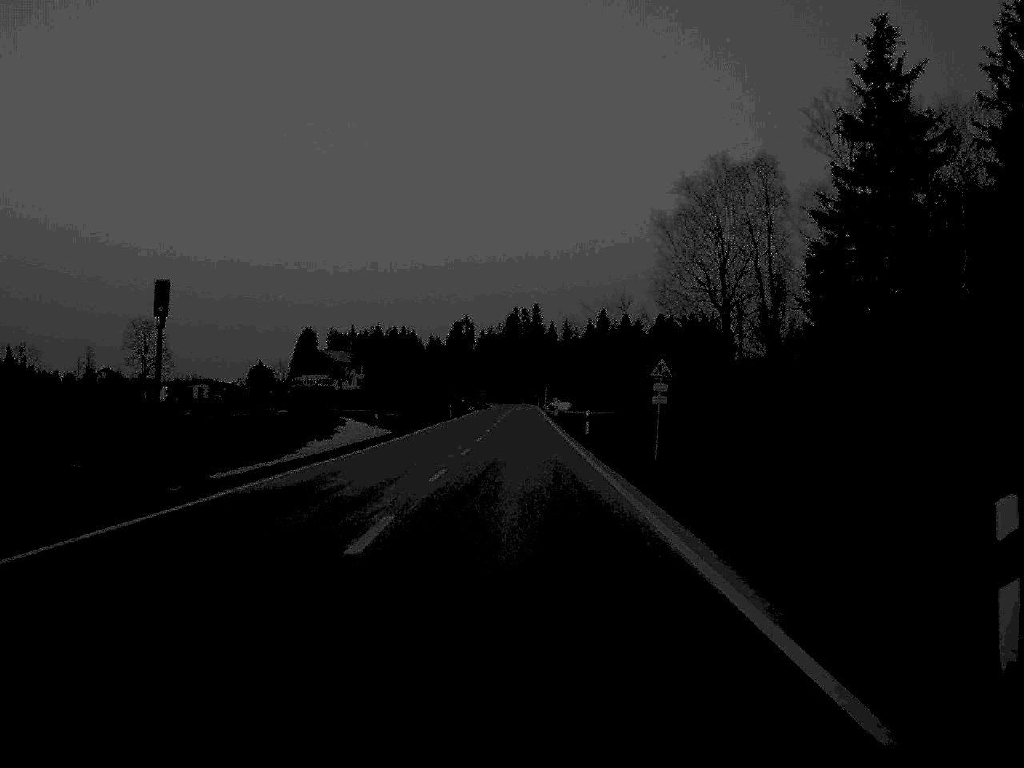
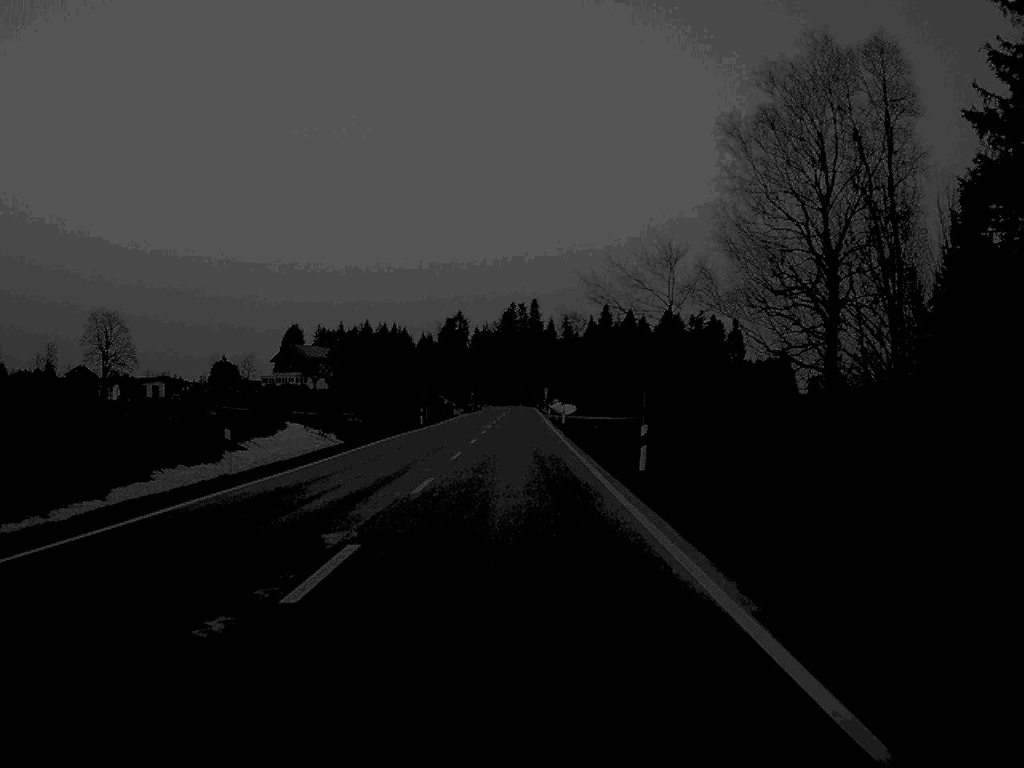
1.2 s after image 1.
(0.0, +26.7) m; 0°
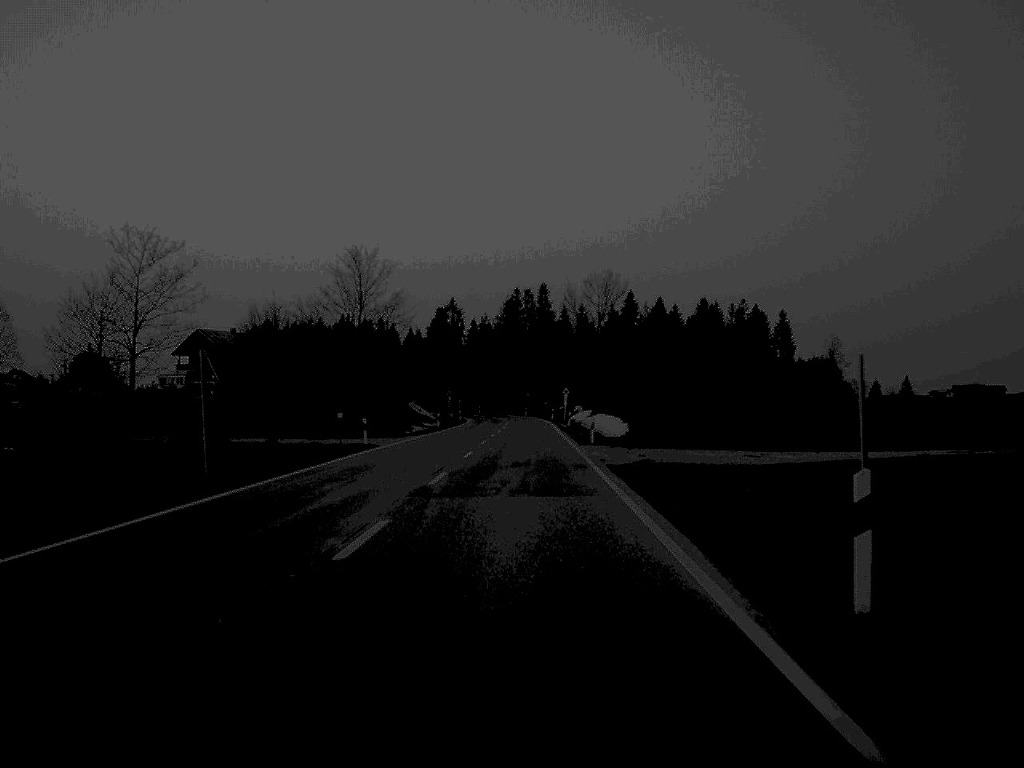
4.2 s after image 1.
(0.0, +68.5) m; 0°
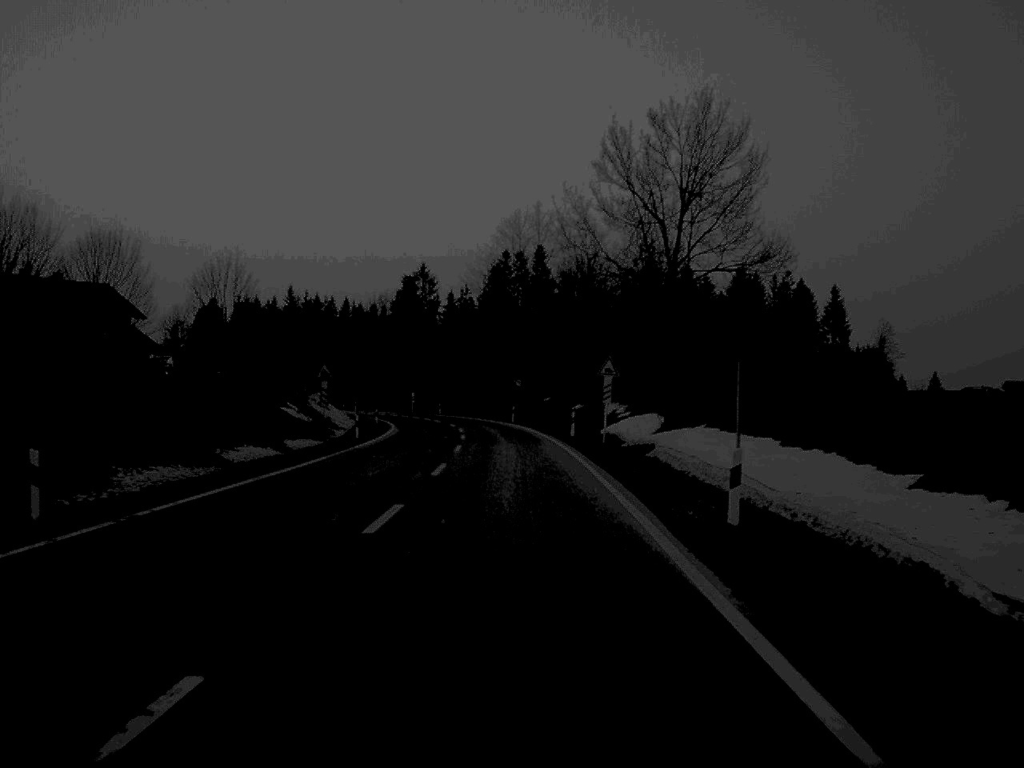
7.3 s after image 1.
(+0.4, +68.8) m; 0°
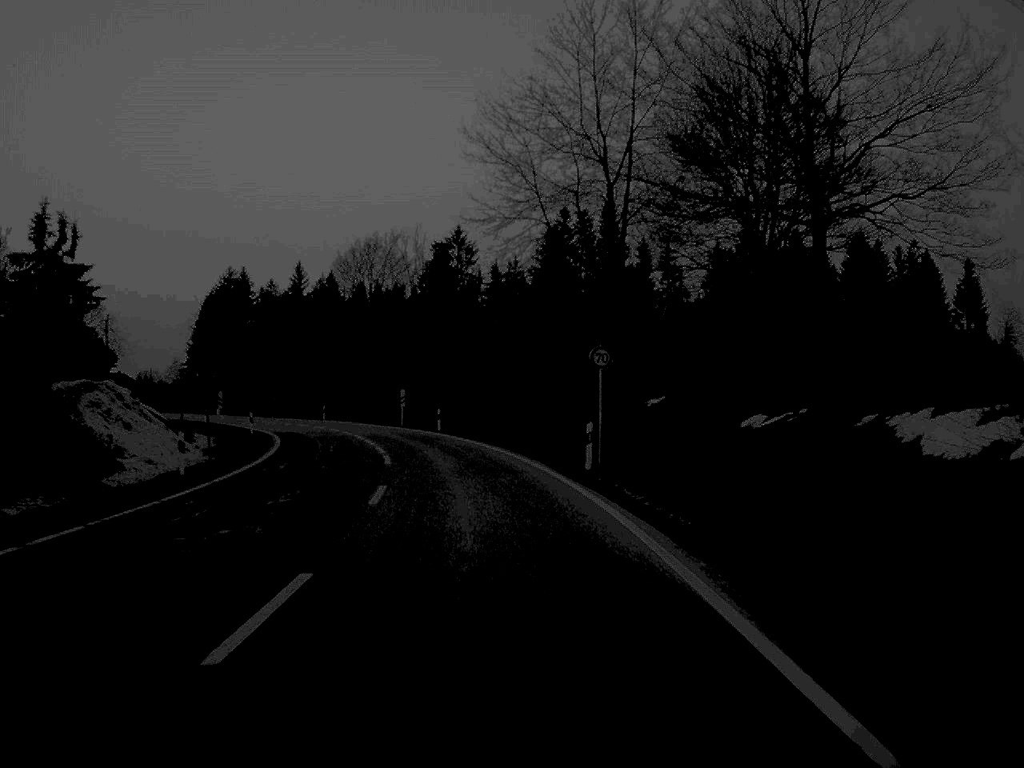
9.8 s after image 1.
(-0.8, +54.9) m; -3°
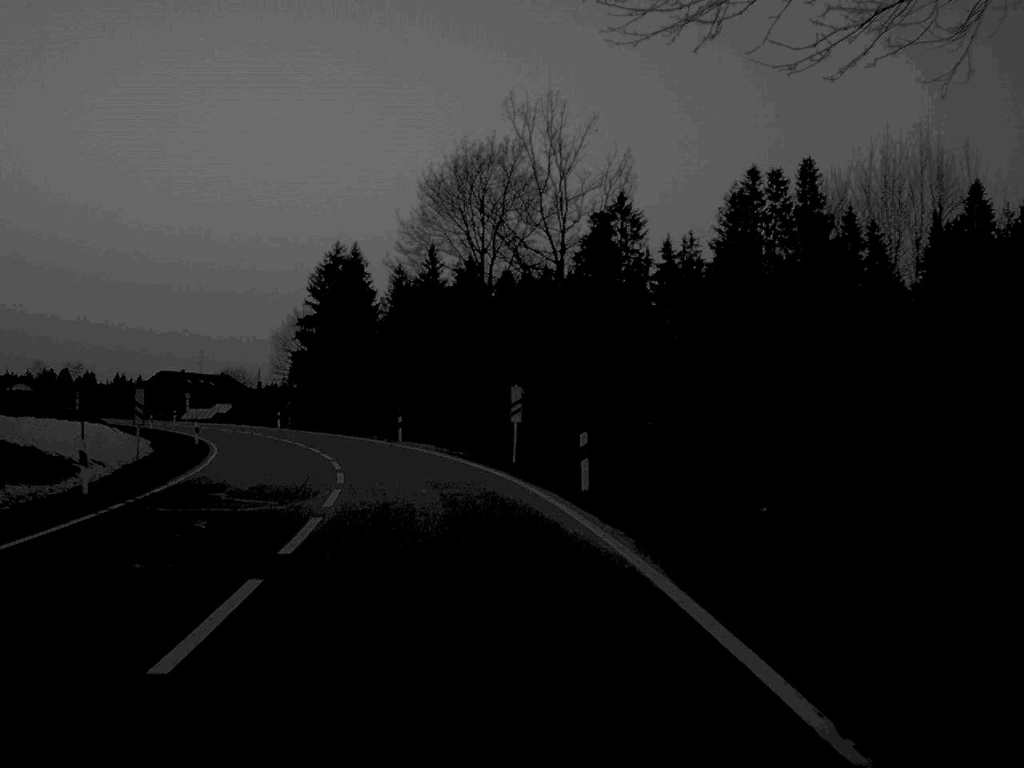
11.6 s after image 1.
(-2.1, +36.8) m; -7°
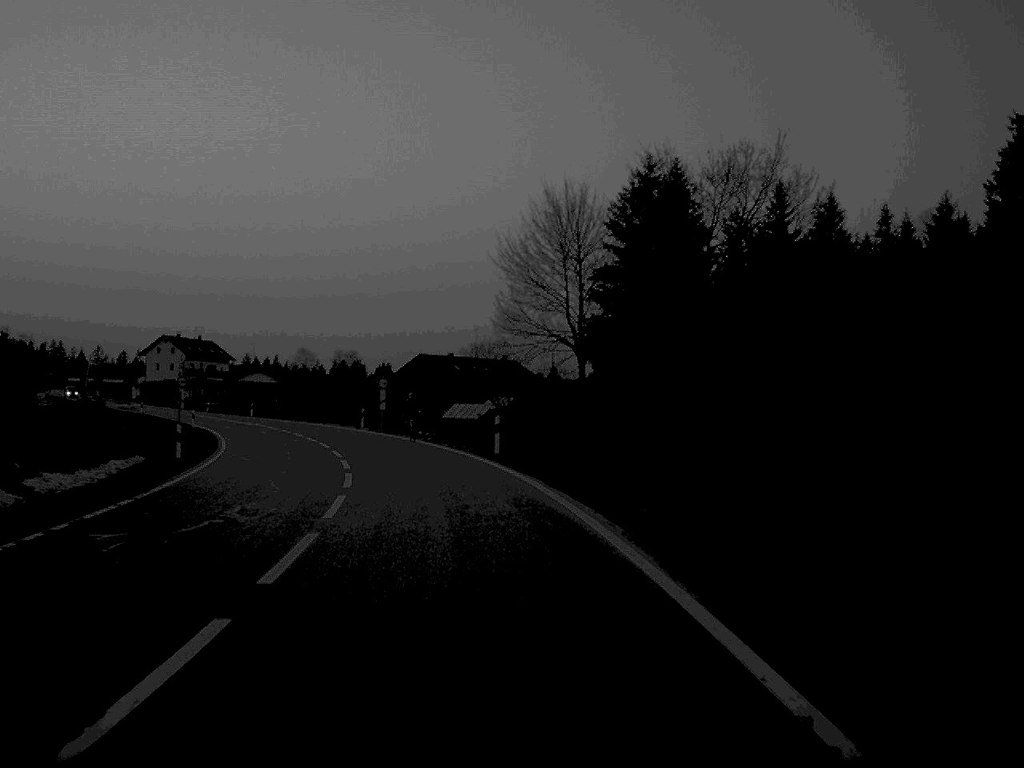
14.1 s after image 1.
(-6.4, +49.2) m; -14°
